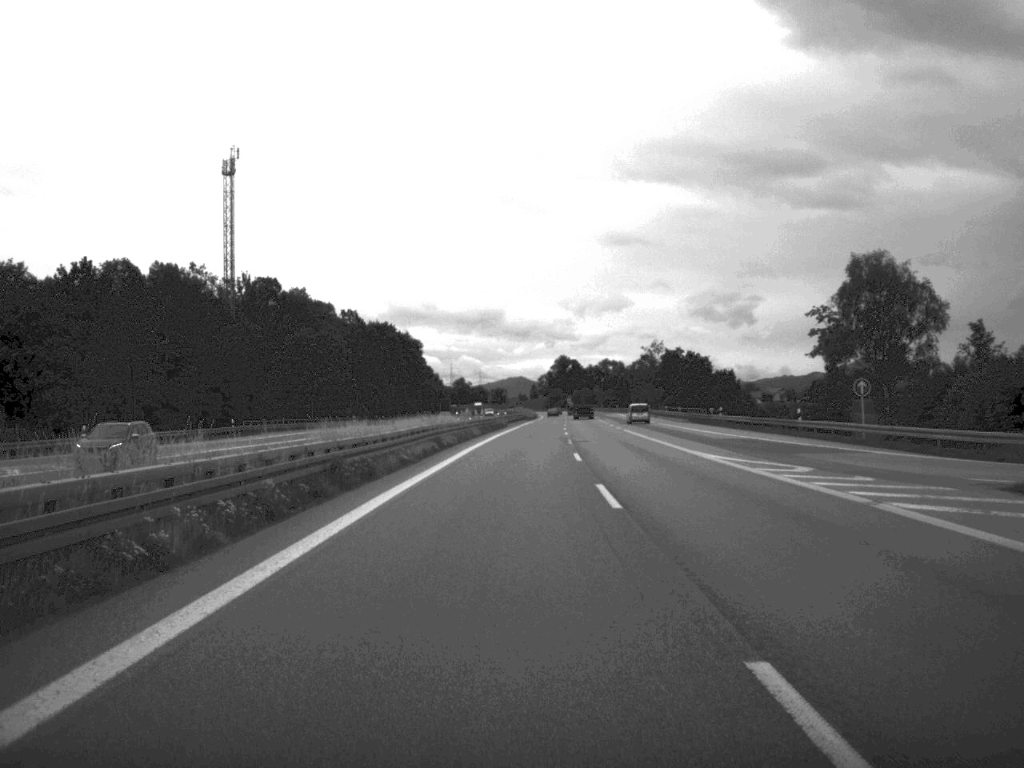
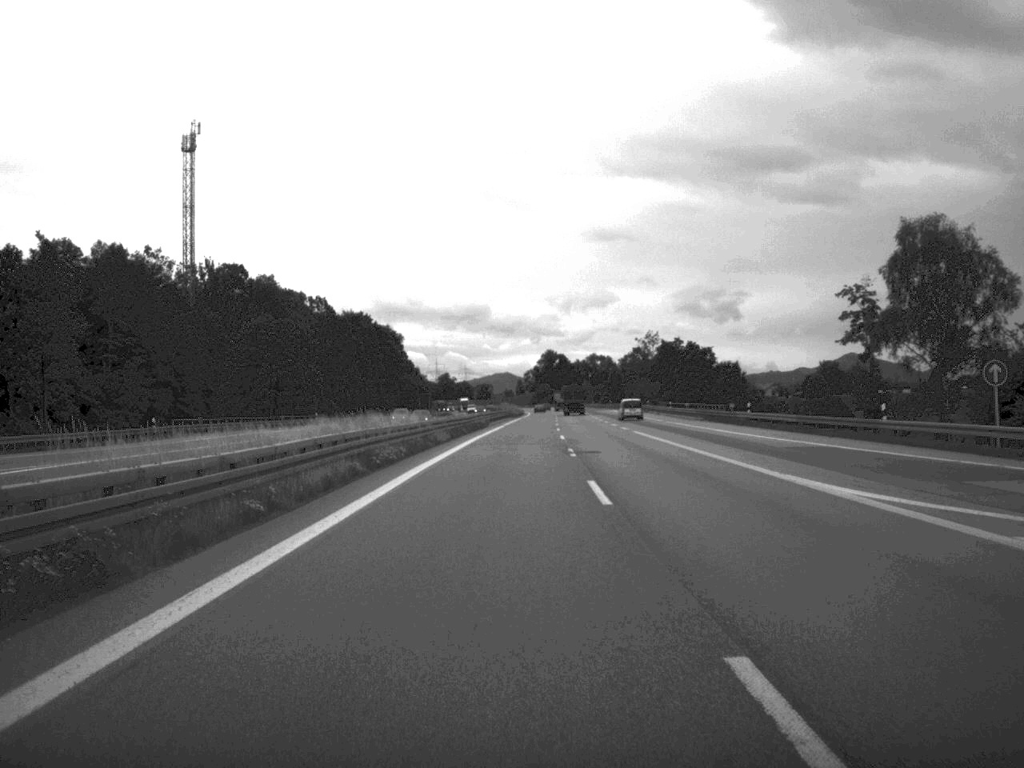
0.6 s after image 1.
(+0.1, +17.7) m; +1°
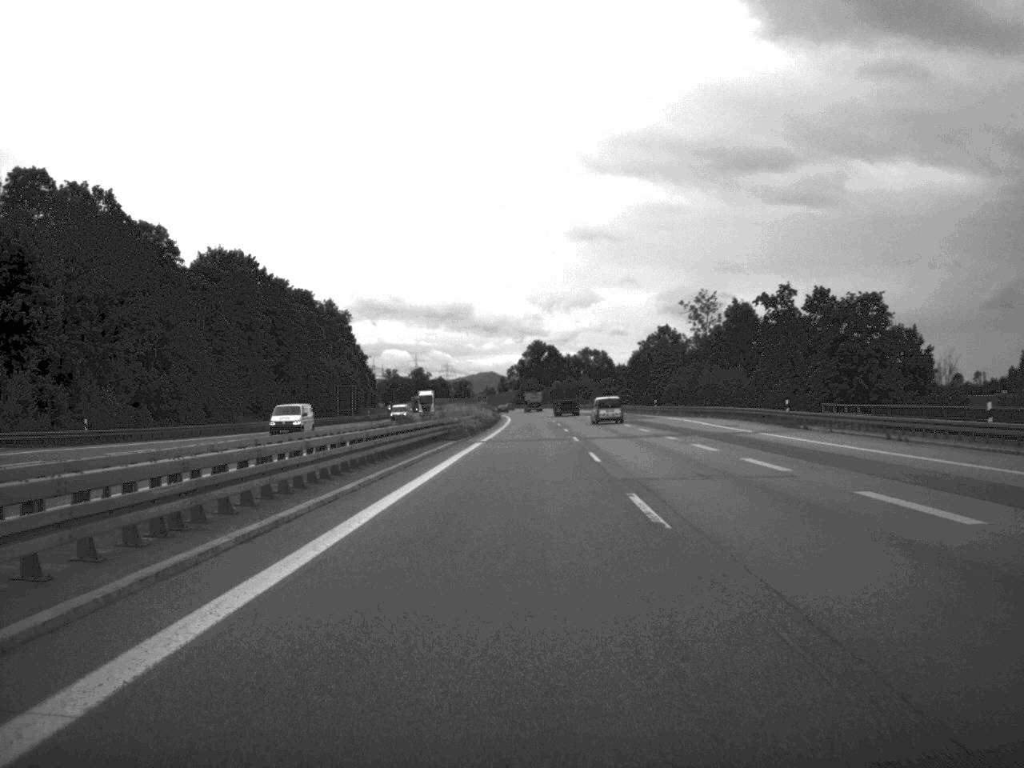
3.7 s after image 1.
(+0.6, +92.6) m; +1°
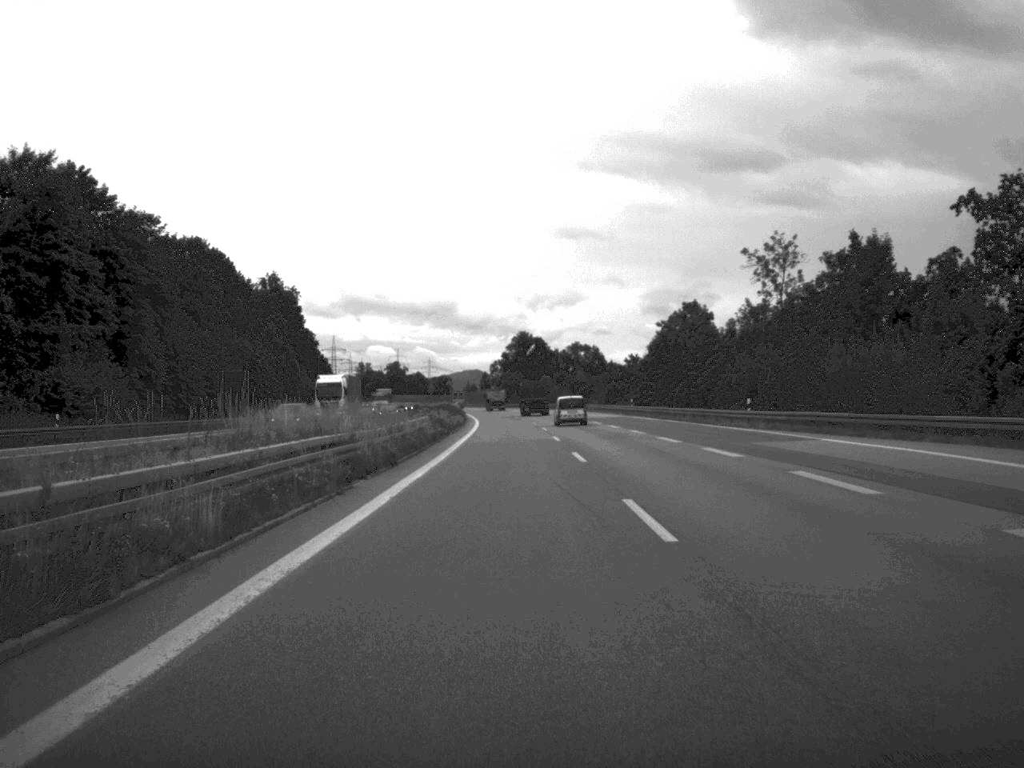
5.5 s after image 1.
(+0.4, +54.6) m; +1°
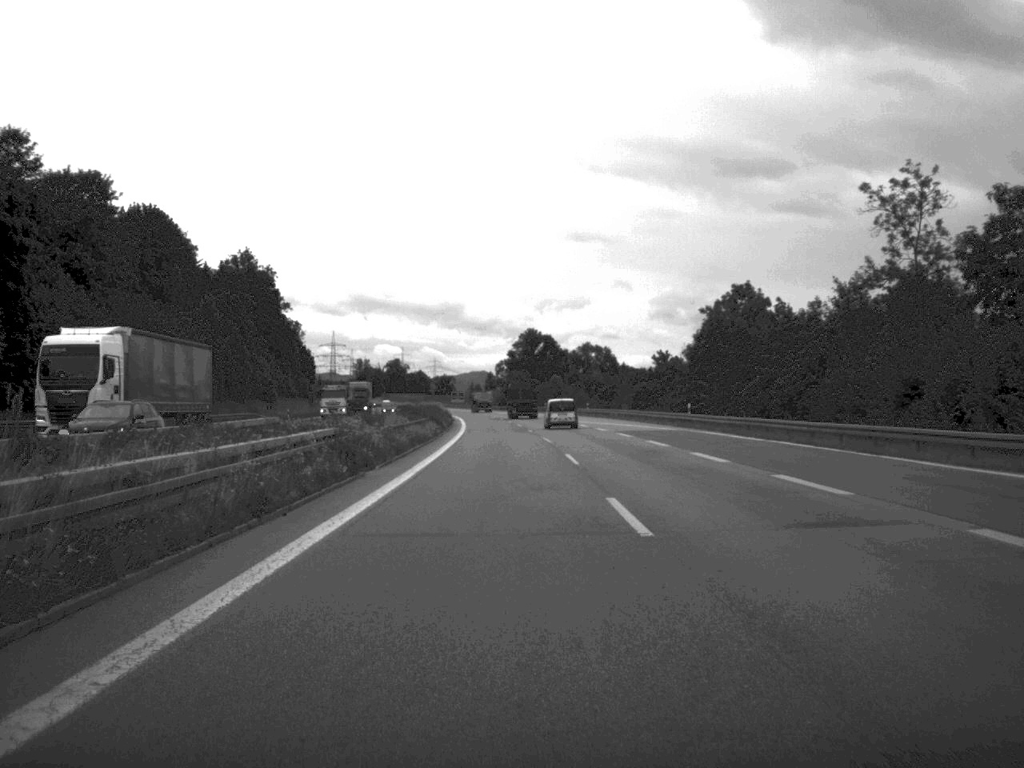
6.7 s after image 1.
(-0.1, +34.5) m; 0°
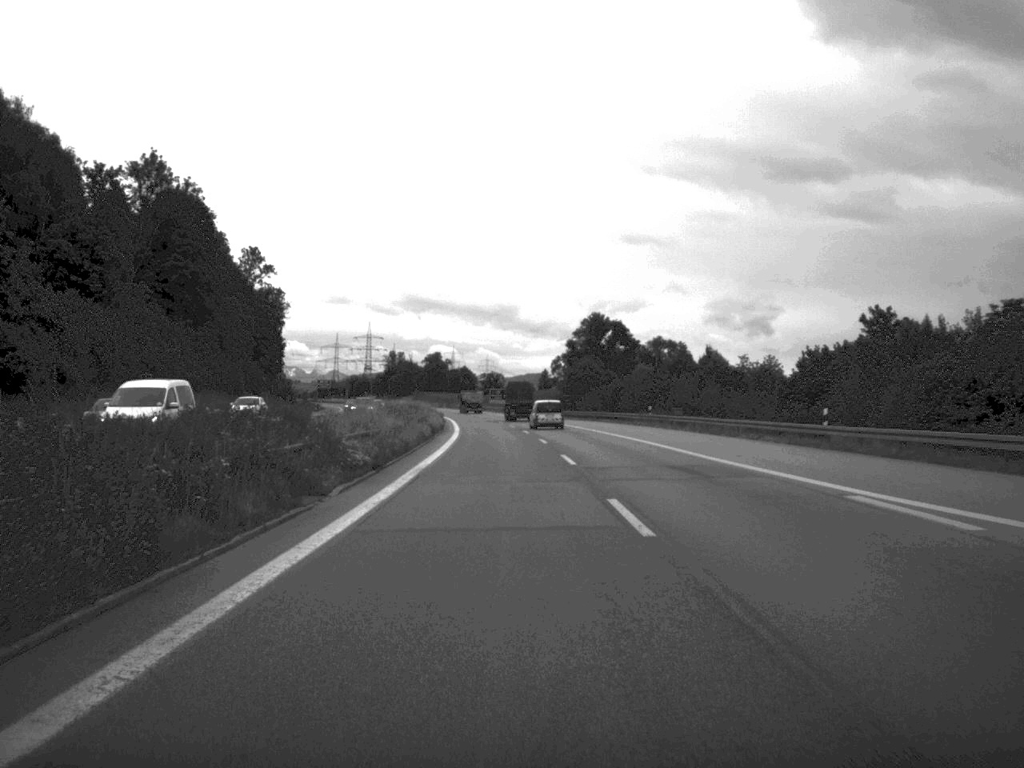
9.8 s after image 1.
(-2.0, +88.4) m; -3°
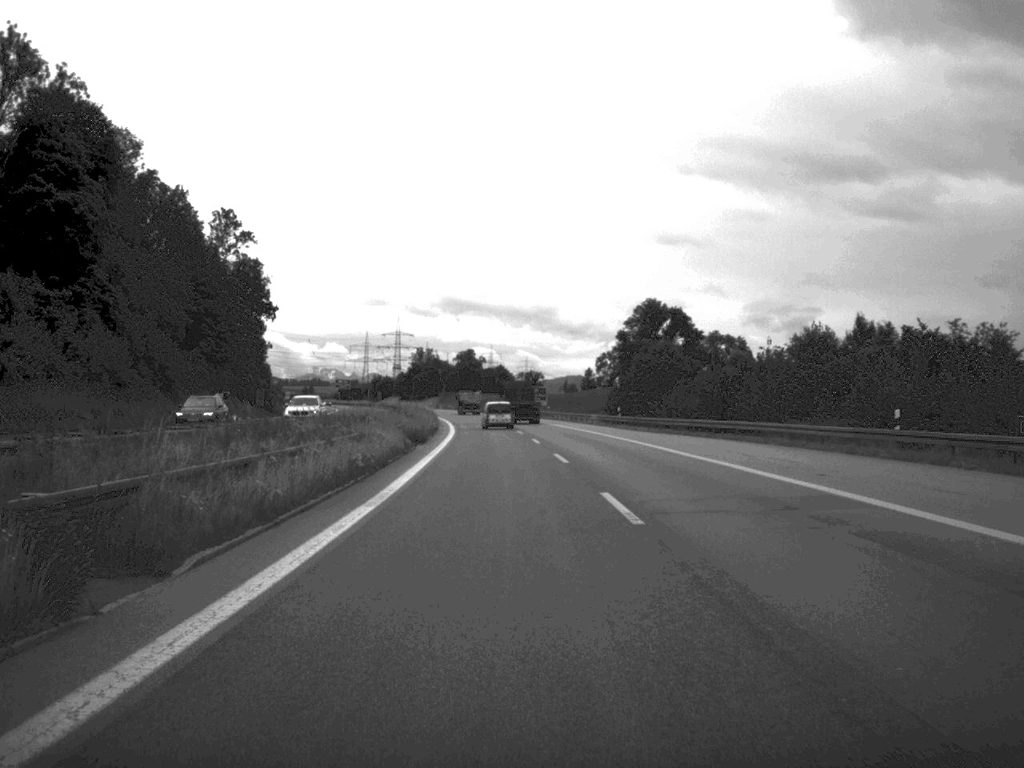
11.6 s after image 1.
(-0.8, +51.6) m; -2°
